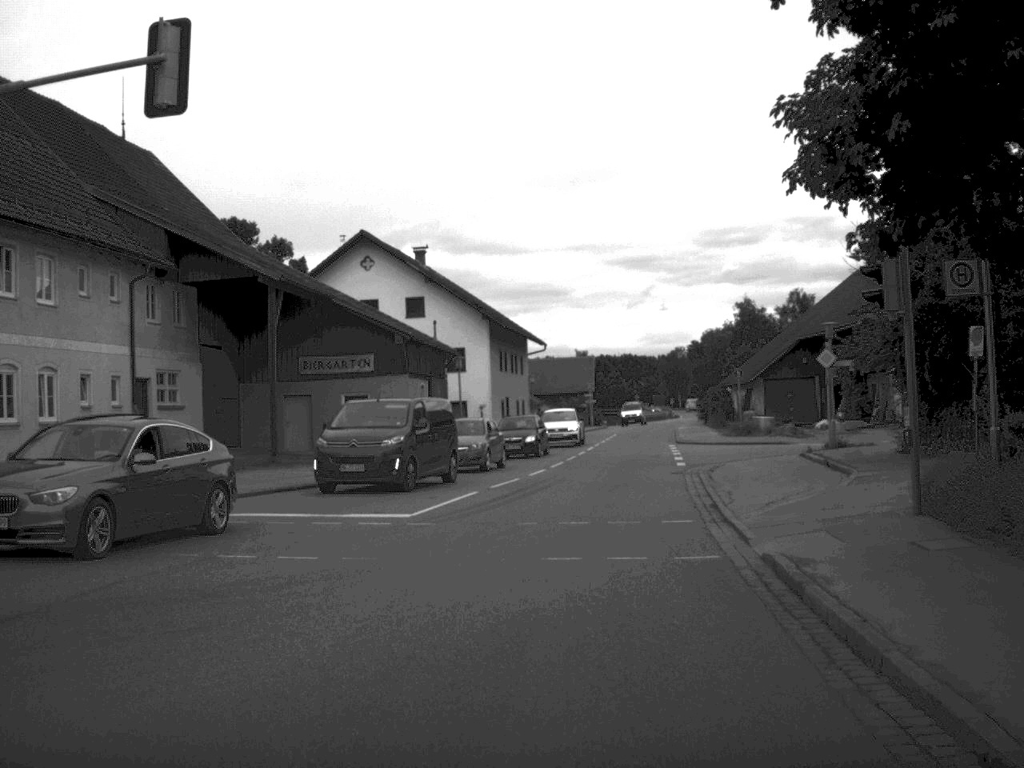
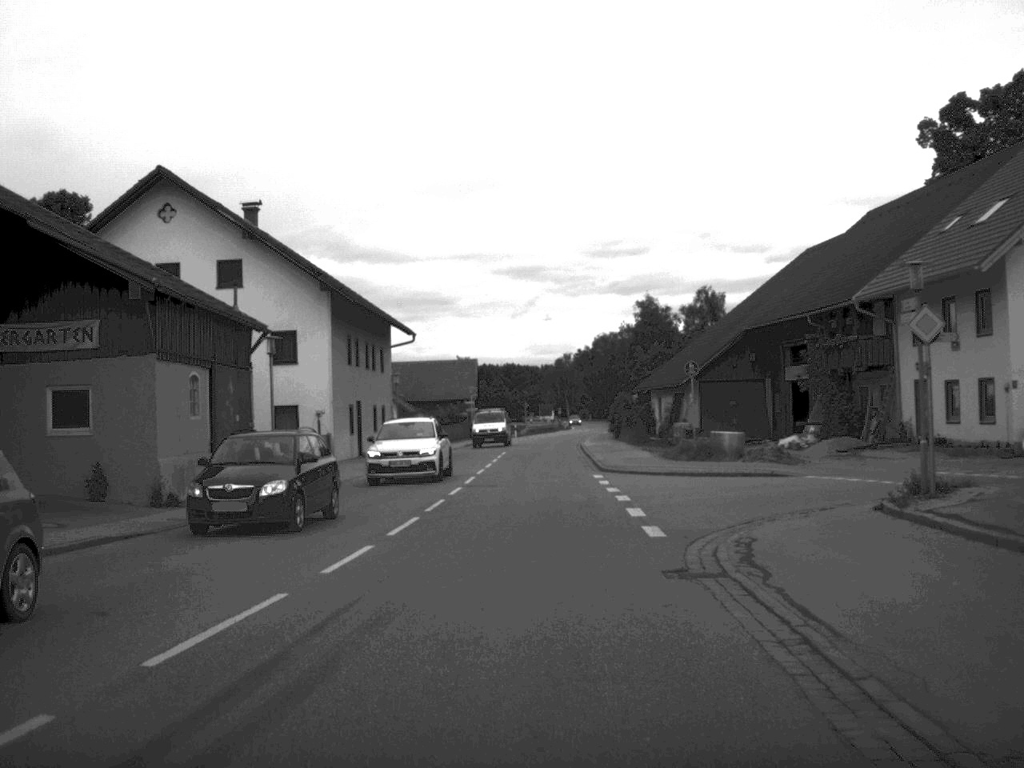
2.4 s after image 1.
(+0.8, +17.7) m; +5°
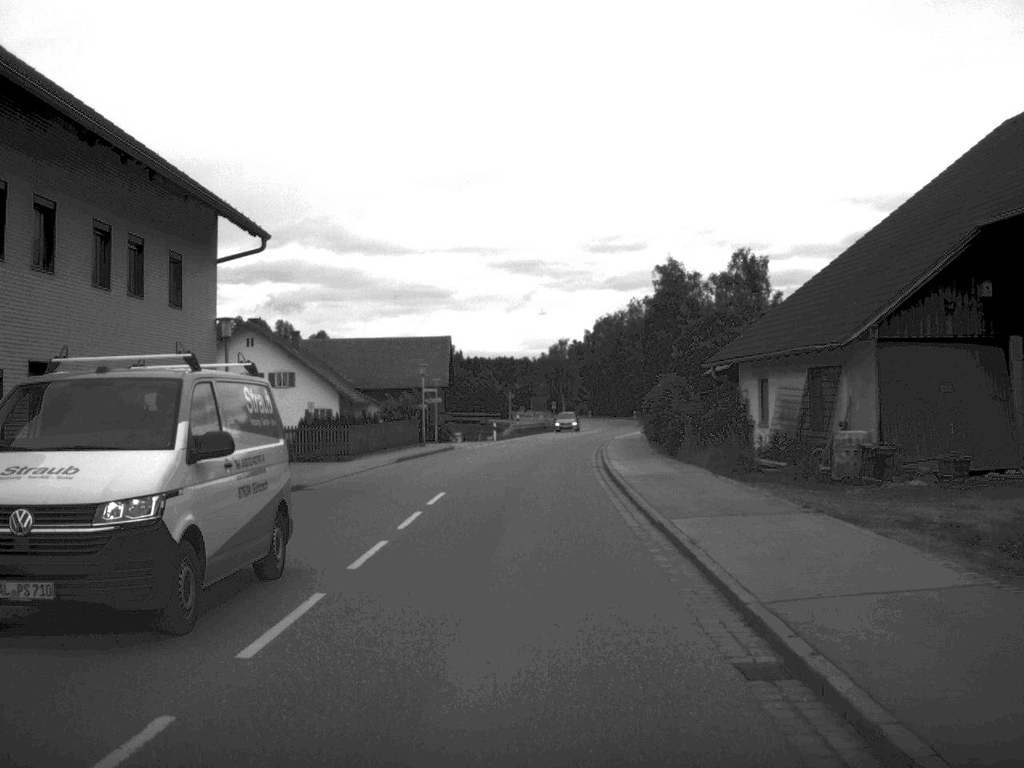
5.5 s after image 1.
(+0.4, +31.5) m; 0°
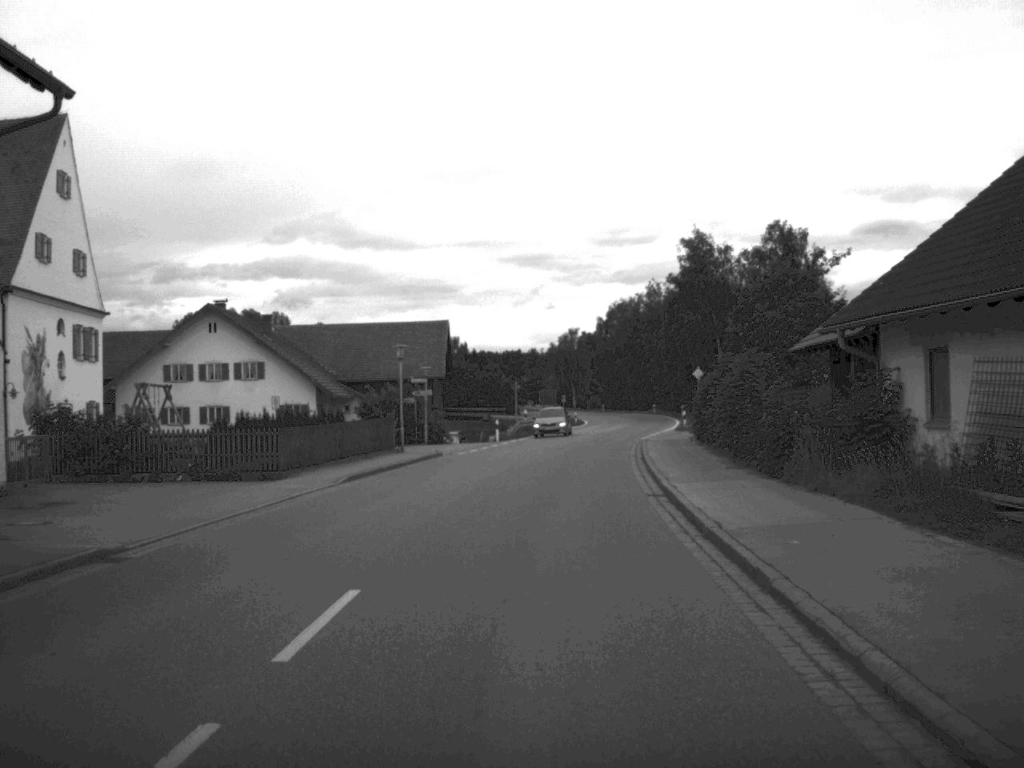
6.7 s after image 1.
(-0.1, +13.4) m; 0°
